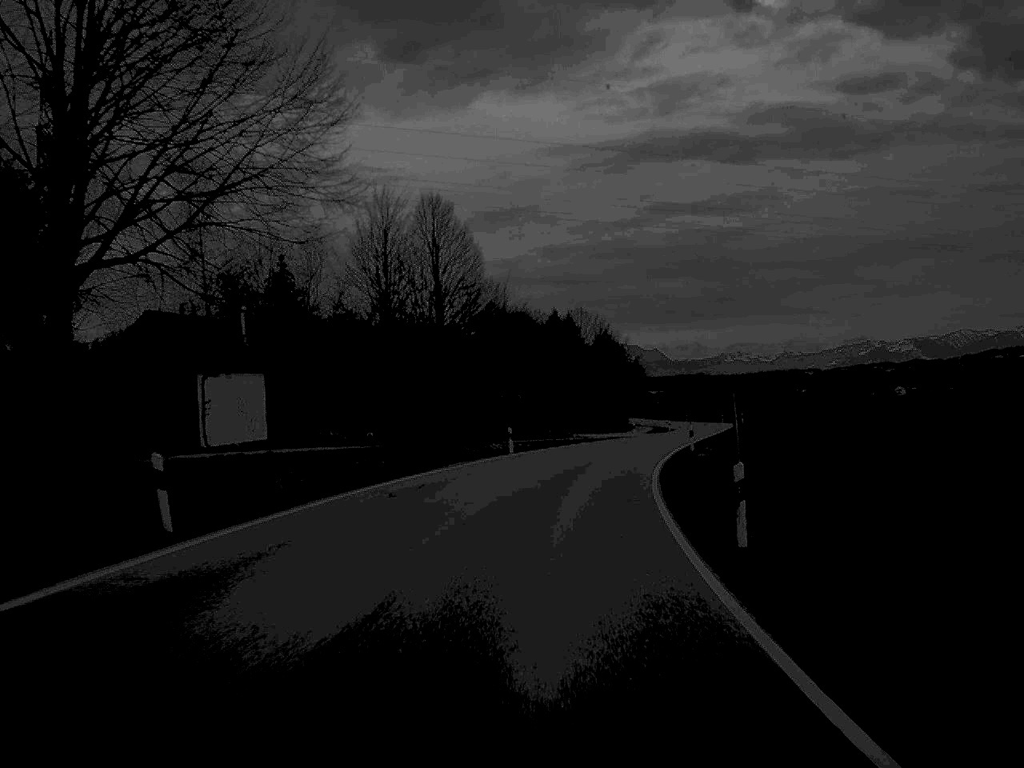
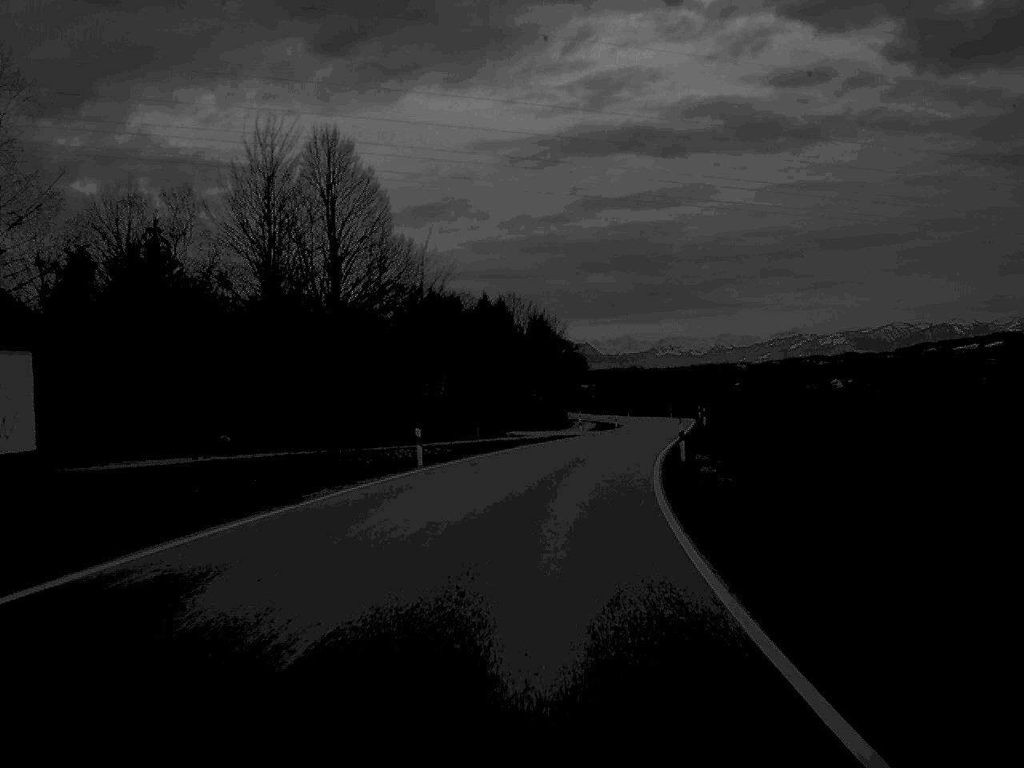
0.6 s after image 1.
(+0.4, +15.6) m; +3°
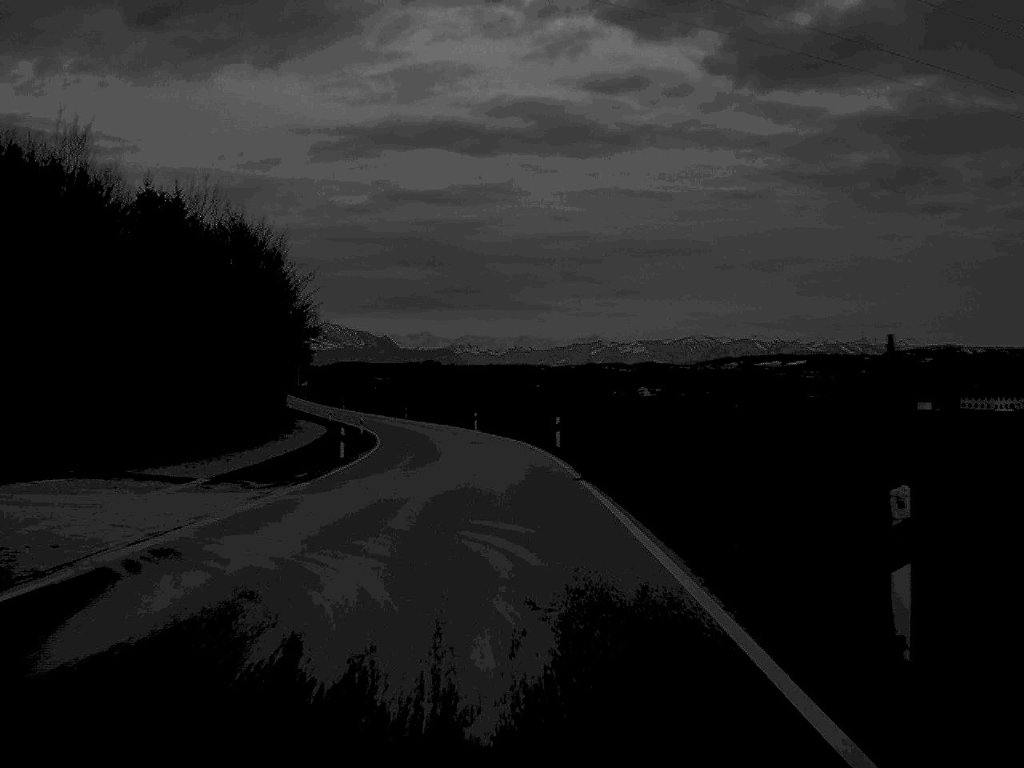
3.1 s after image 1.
(+6.9, +66.7) m; +9°
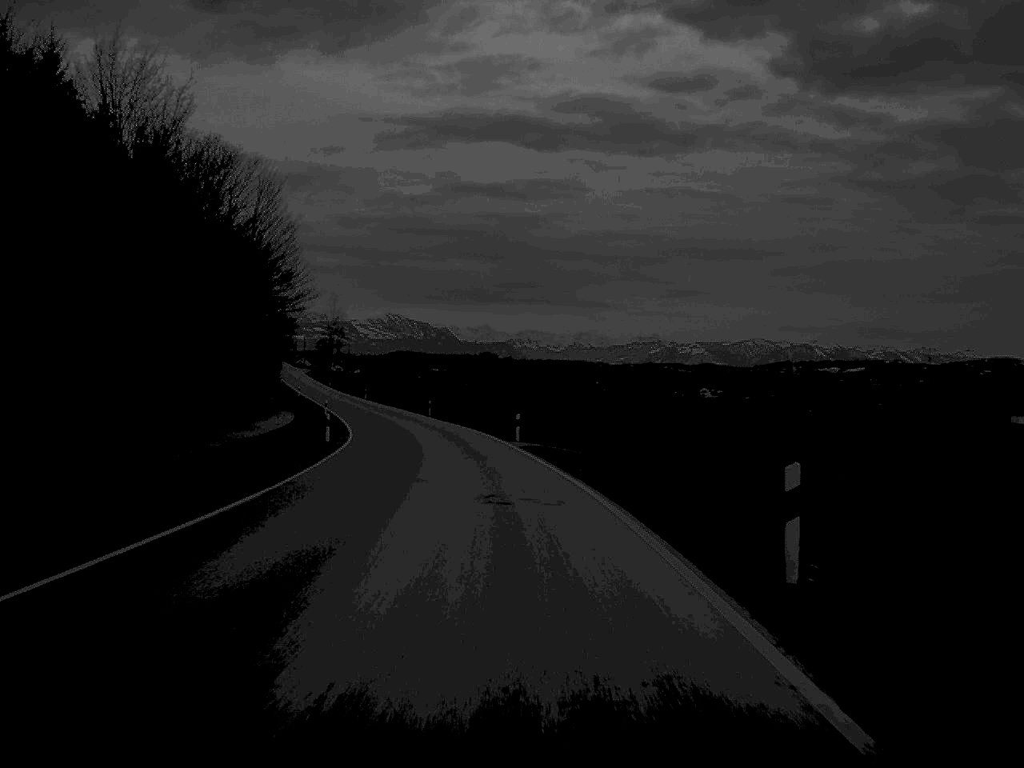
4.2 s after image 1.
(-0.6, +31.9) m; -3°
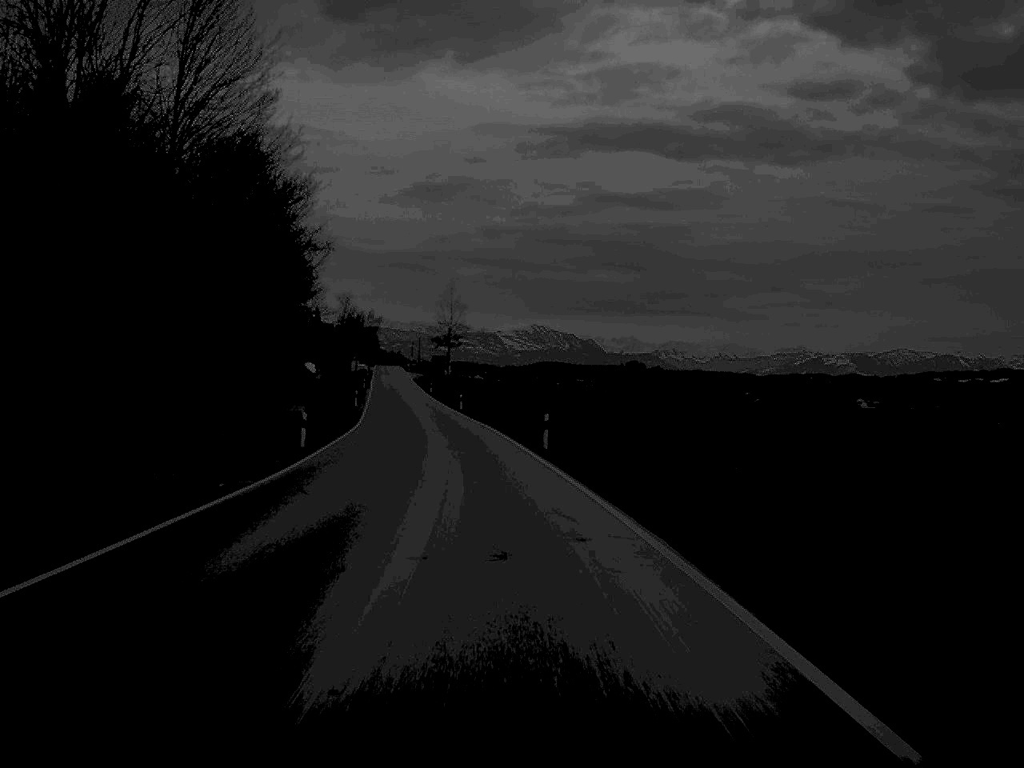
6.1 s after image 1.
(-2.8, +49.8) m; -6°
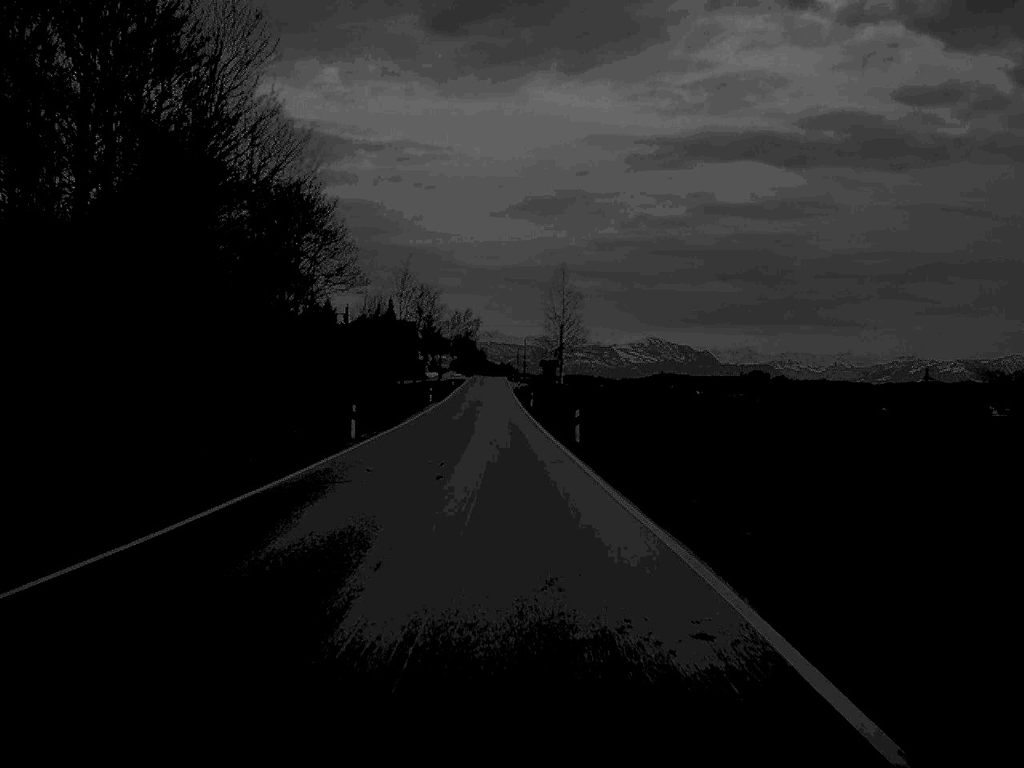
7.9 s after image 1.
(-2.2, +46.1) m; -5°
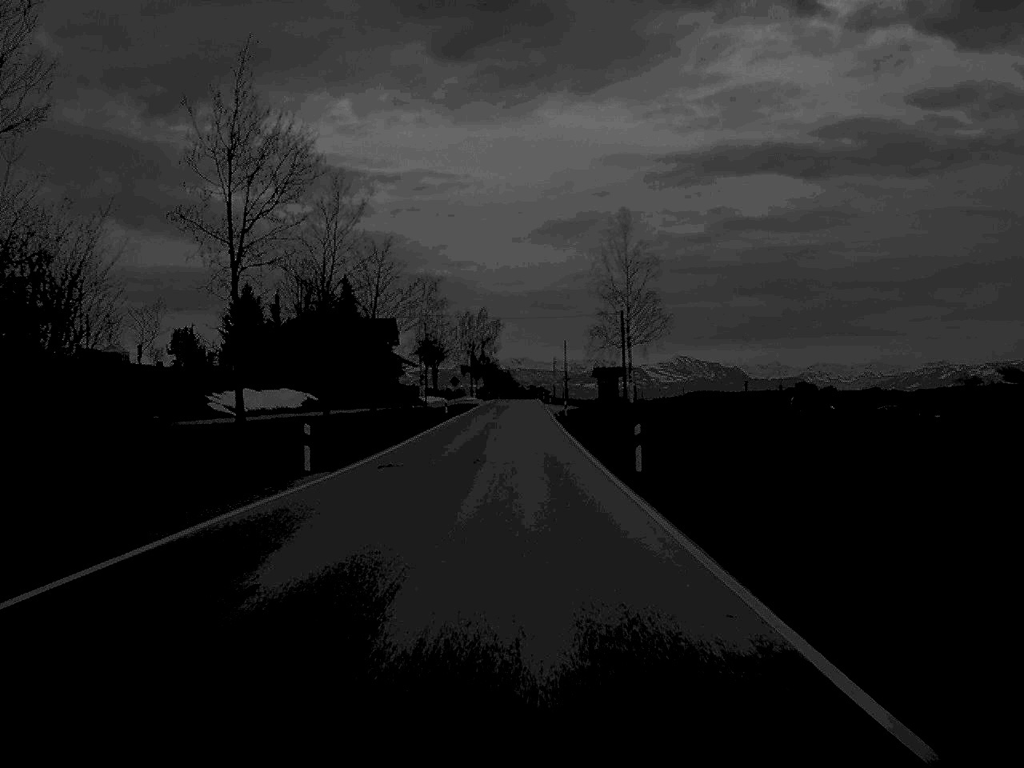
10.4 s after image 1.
(-1.1, +63.0) m; -1°
